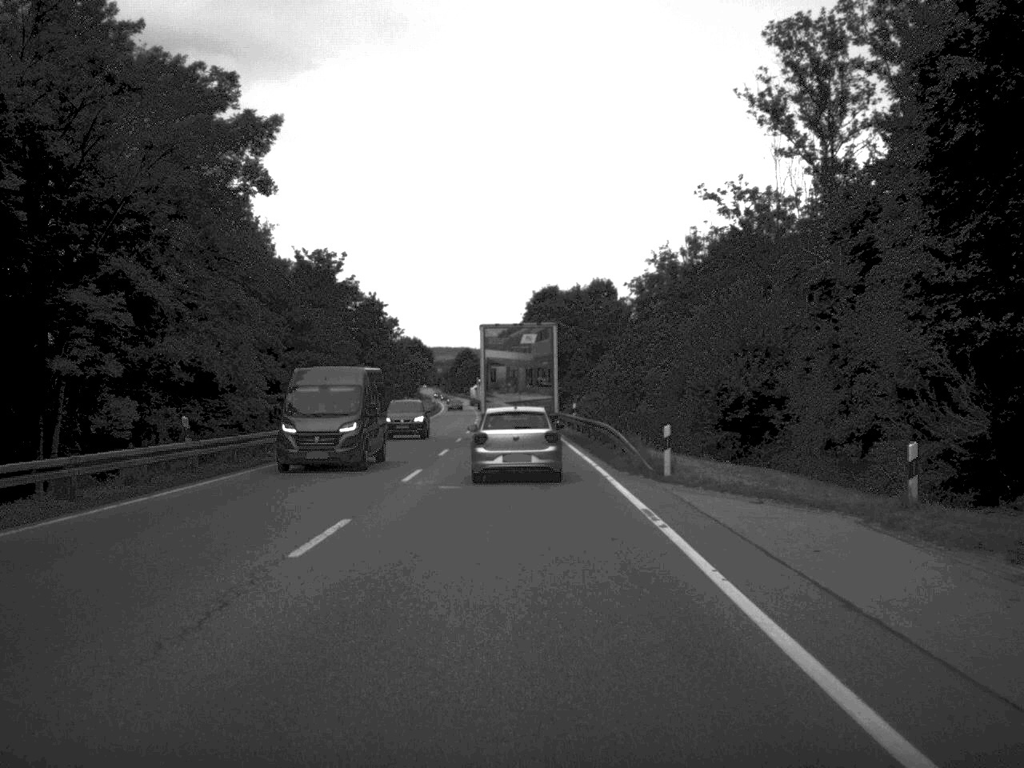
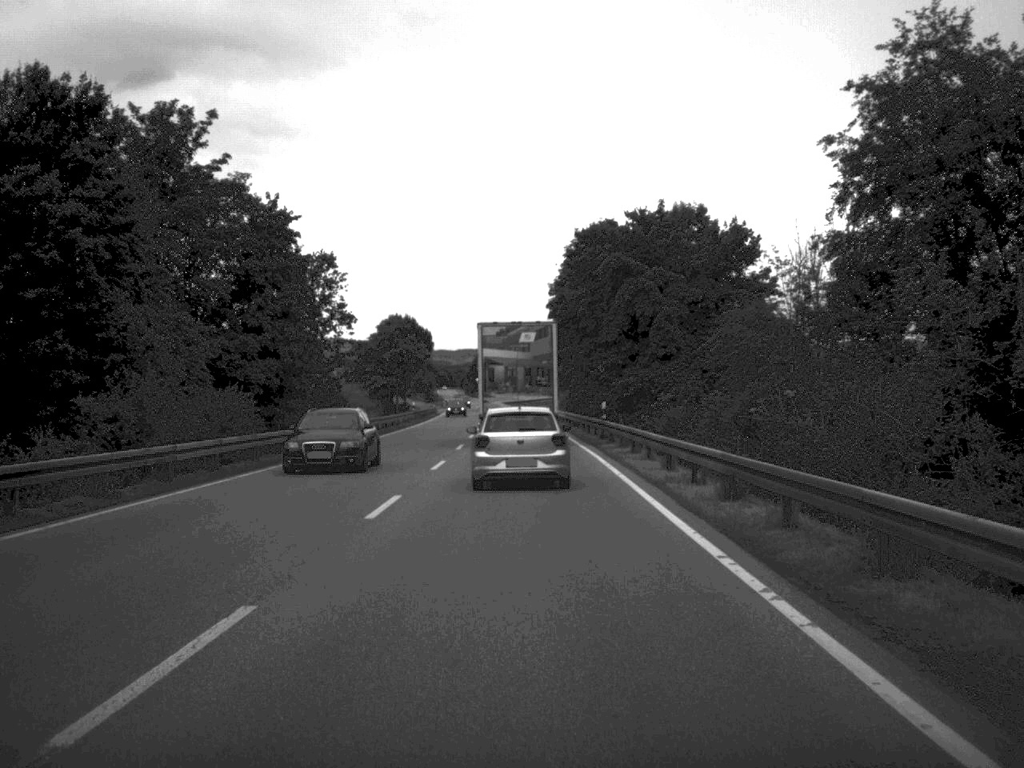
(-0.5, +54.6) m; -2°
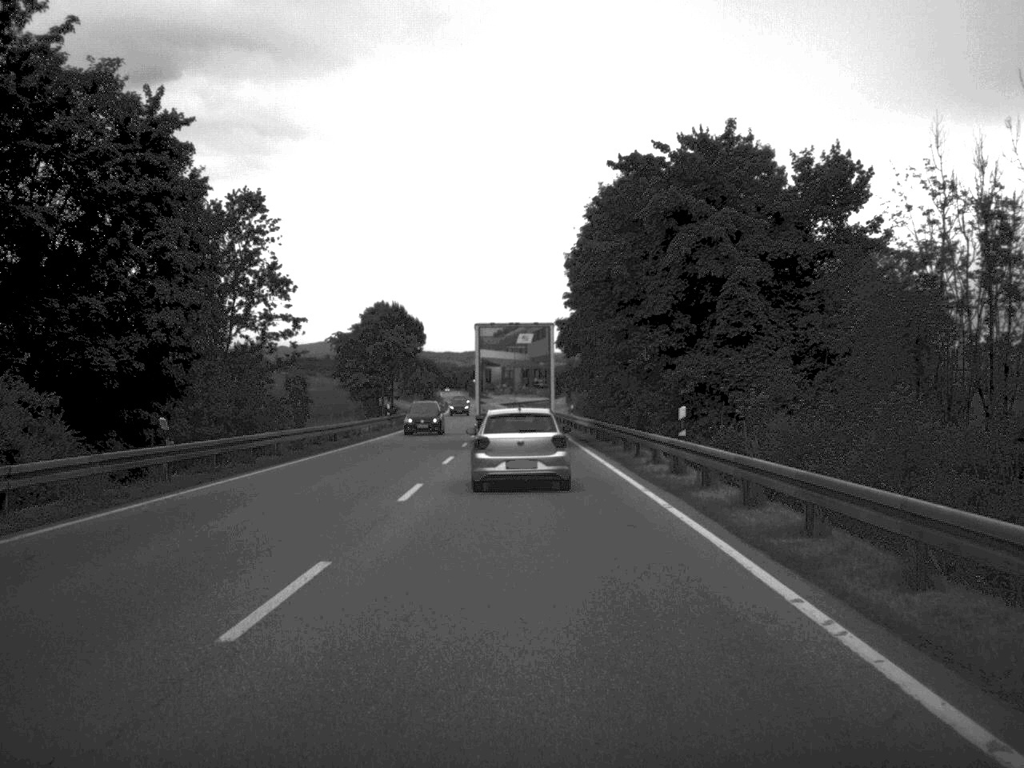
(-0.1, +20.5) m; 0°
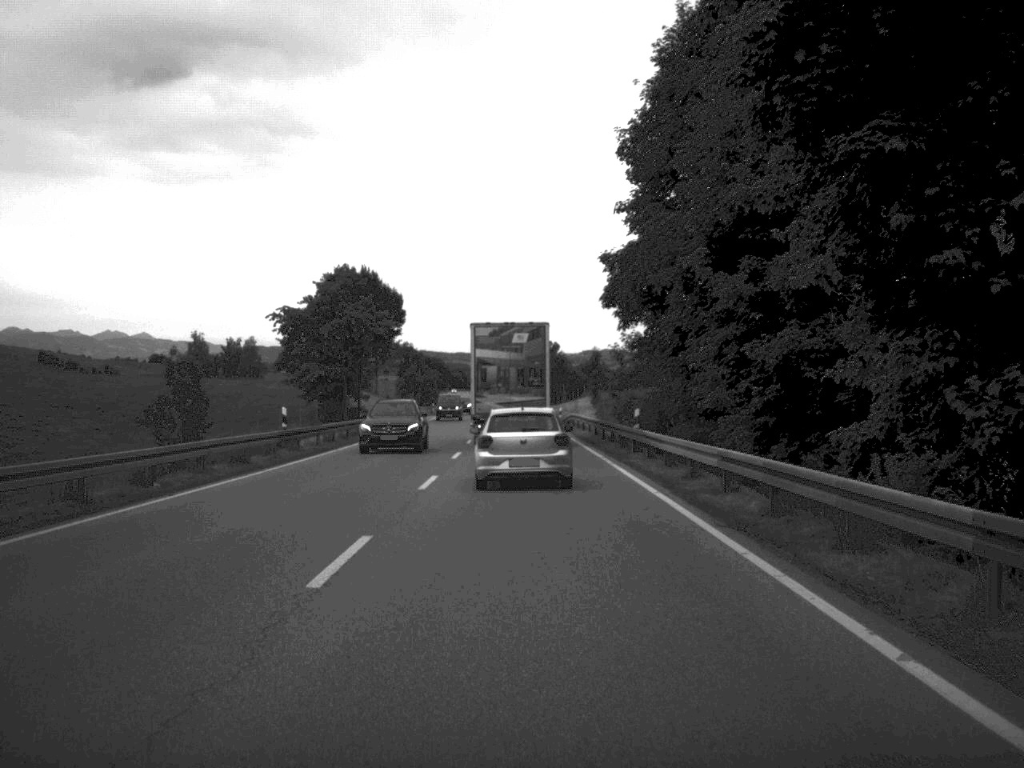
(-0.2, +32.9) m; -1°
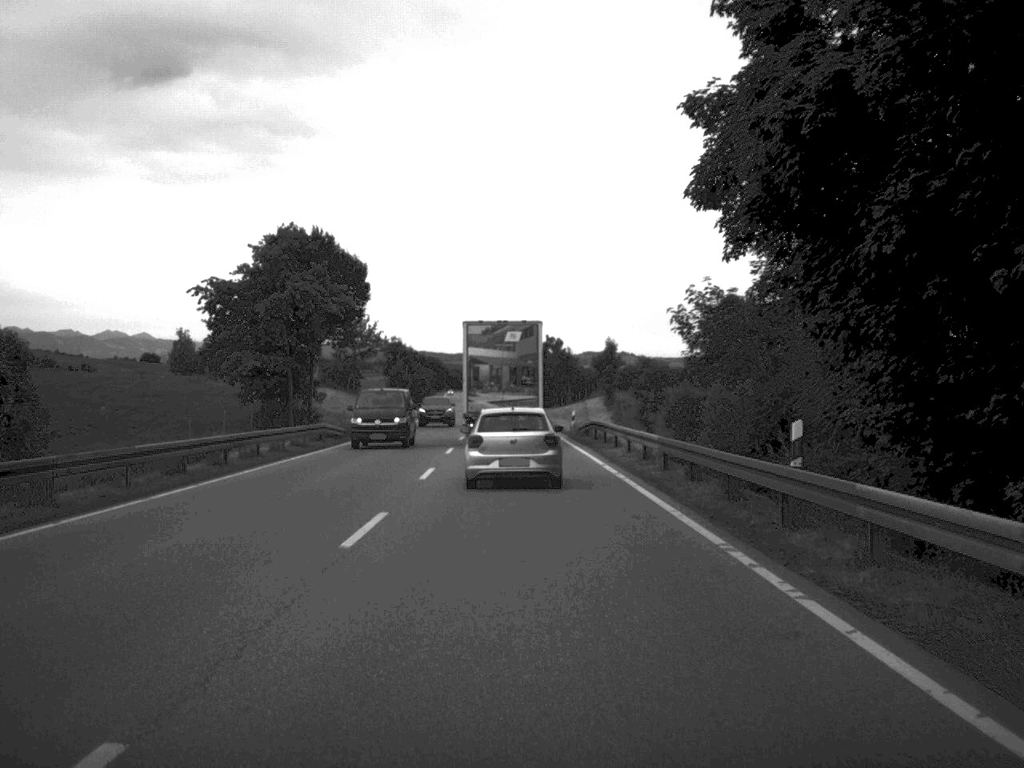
(0.0, +20.8) m; 0°
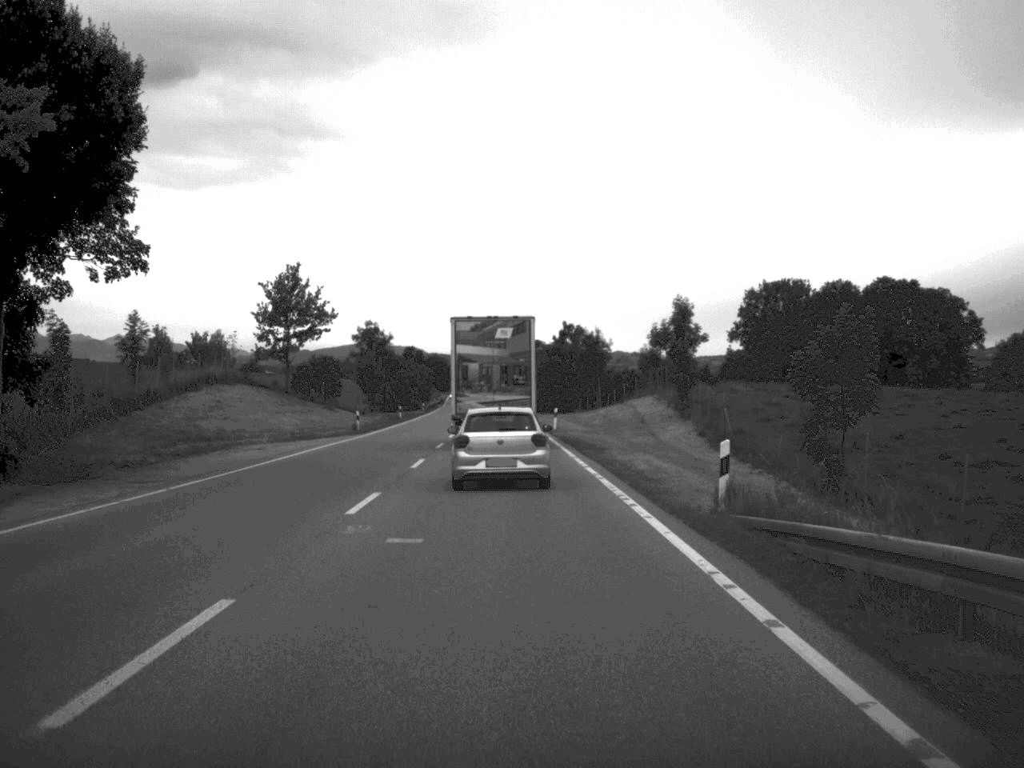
(-0.2, +43.1) m; -1°
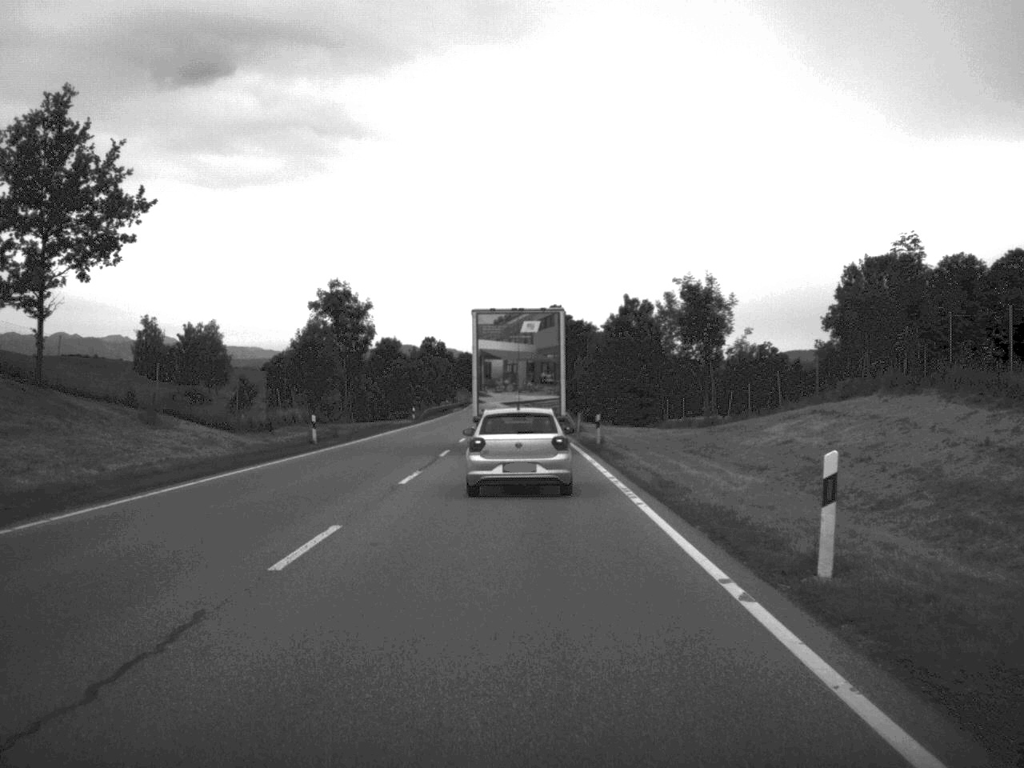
(-0.8, +52.7) m; -2°
